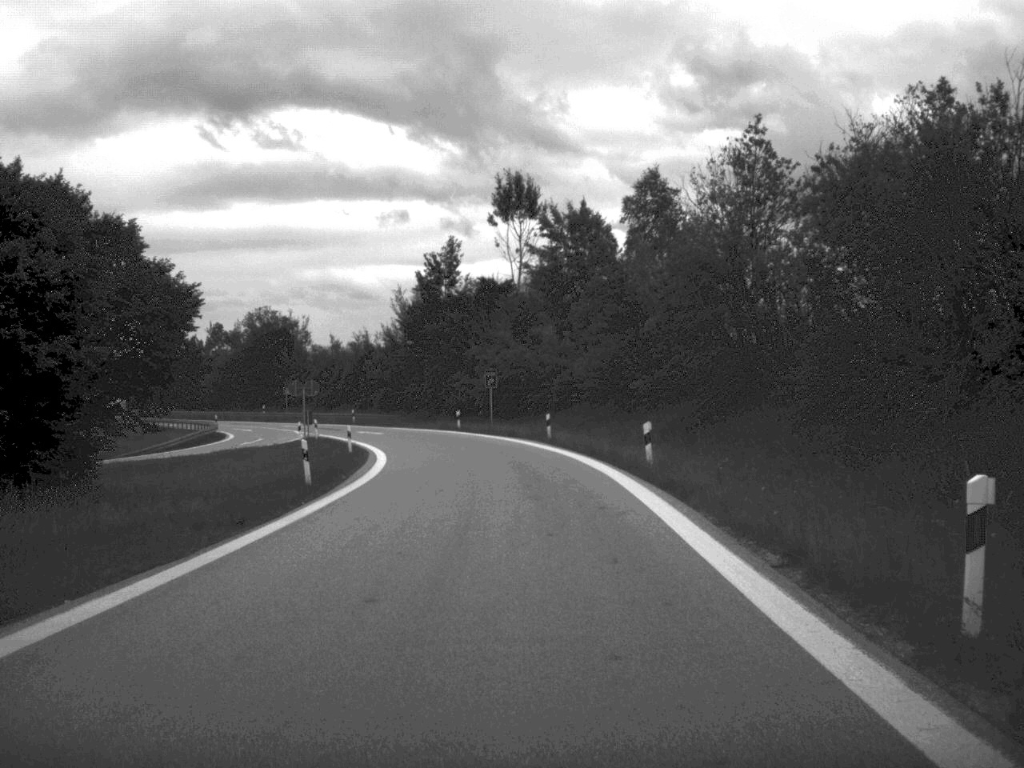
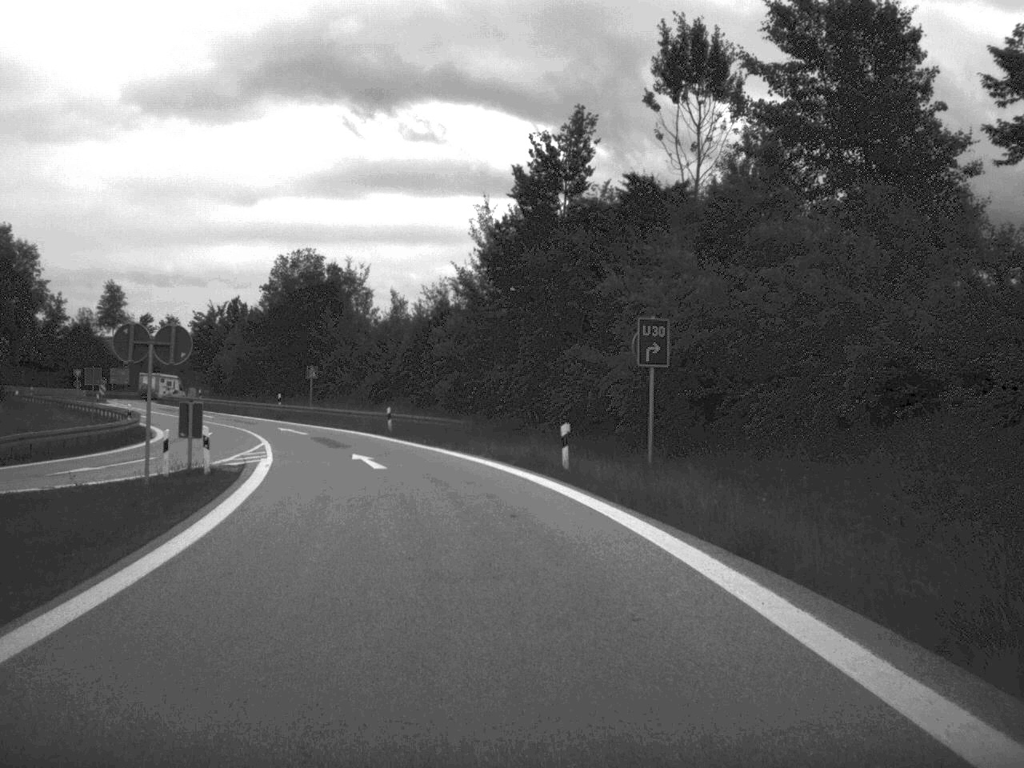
(-1.4, +39.9) m; -6°
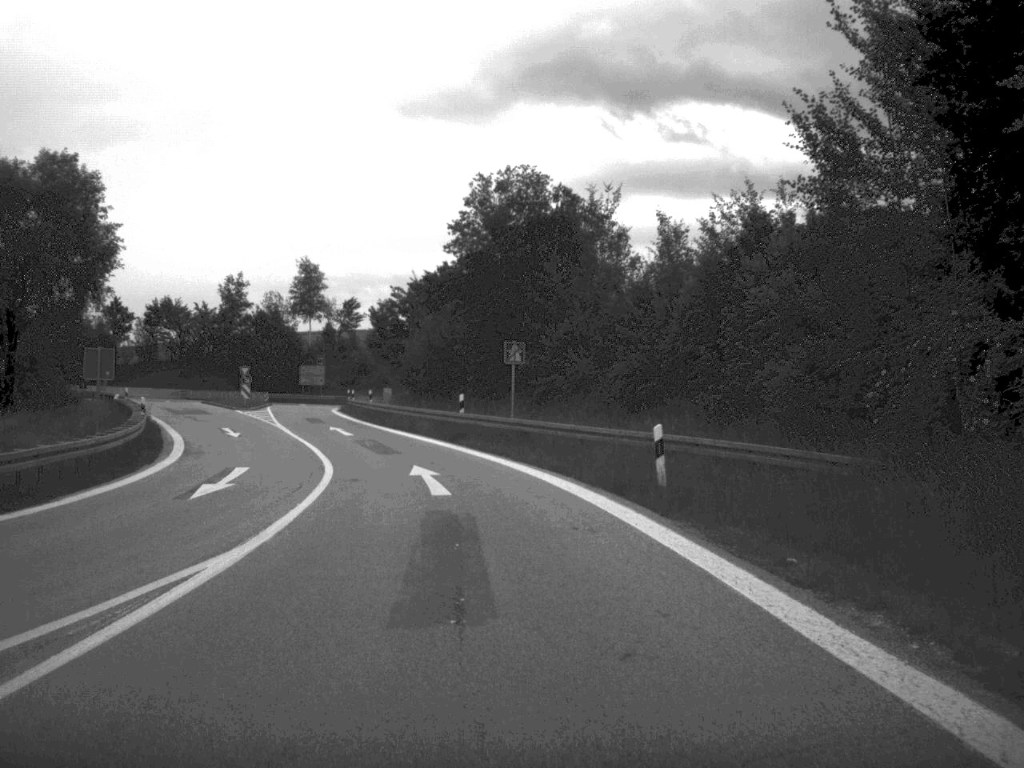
(-3.1, +30.7) m; -12°
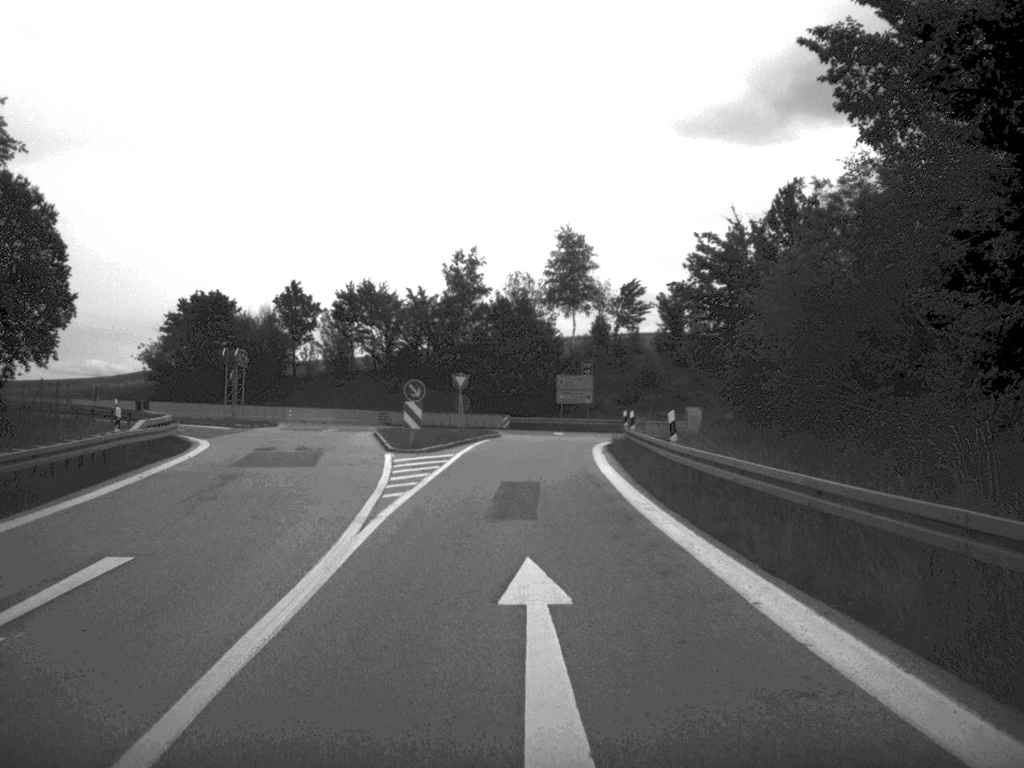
(-4.4, +36.1) m; -13°
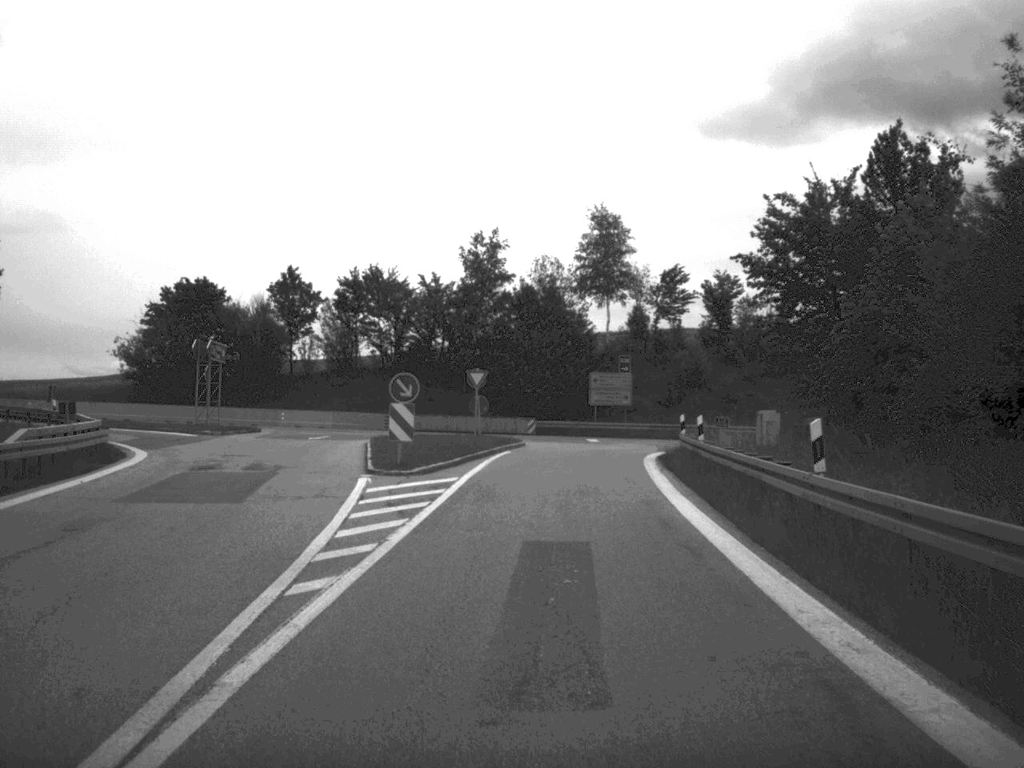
(-0.1, +10.0) m; -1°
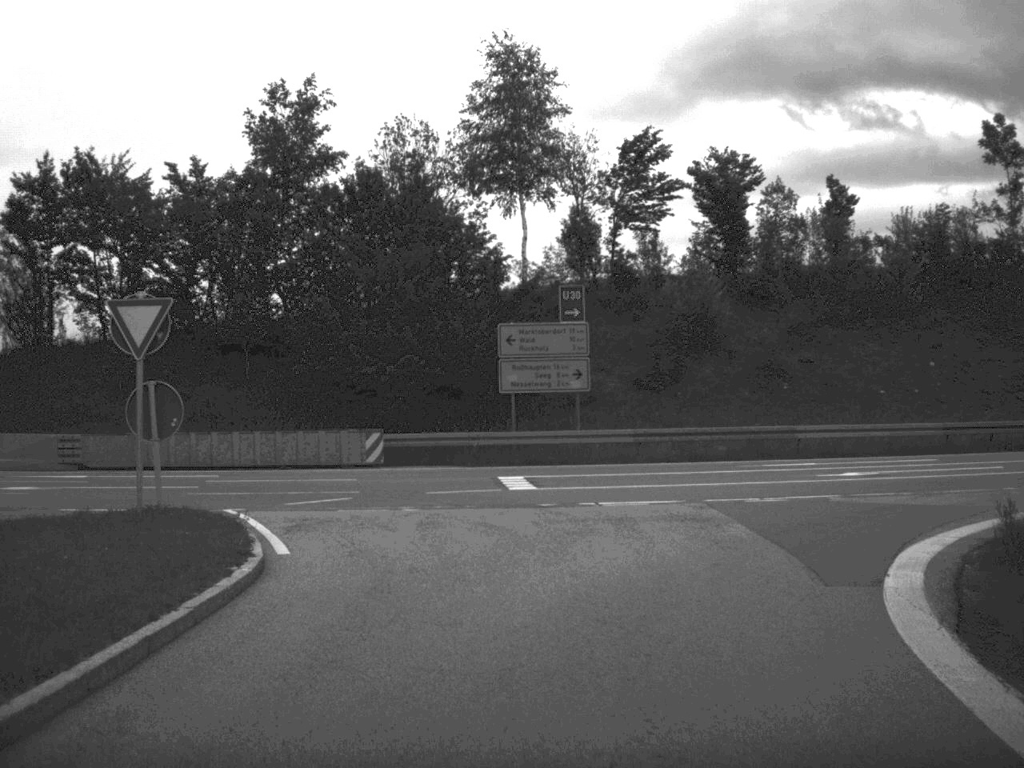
(+1.3, +35.7) m; +5°
